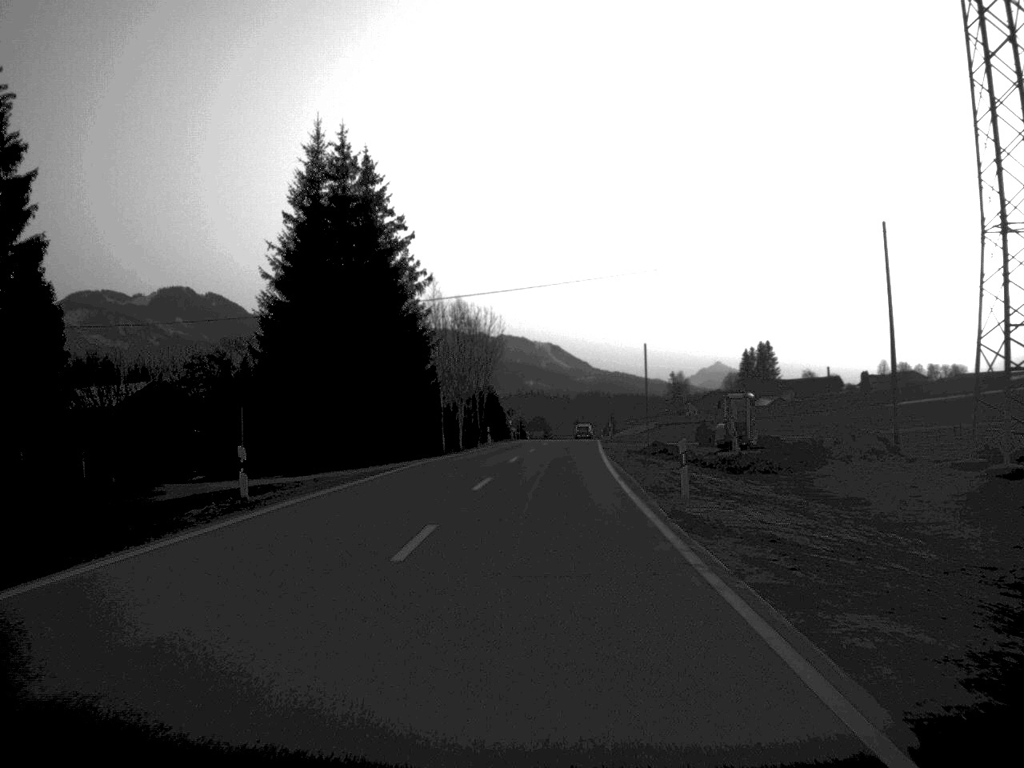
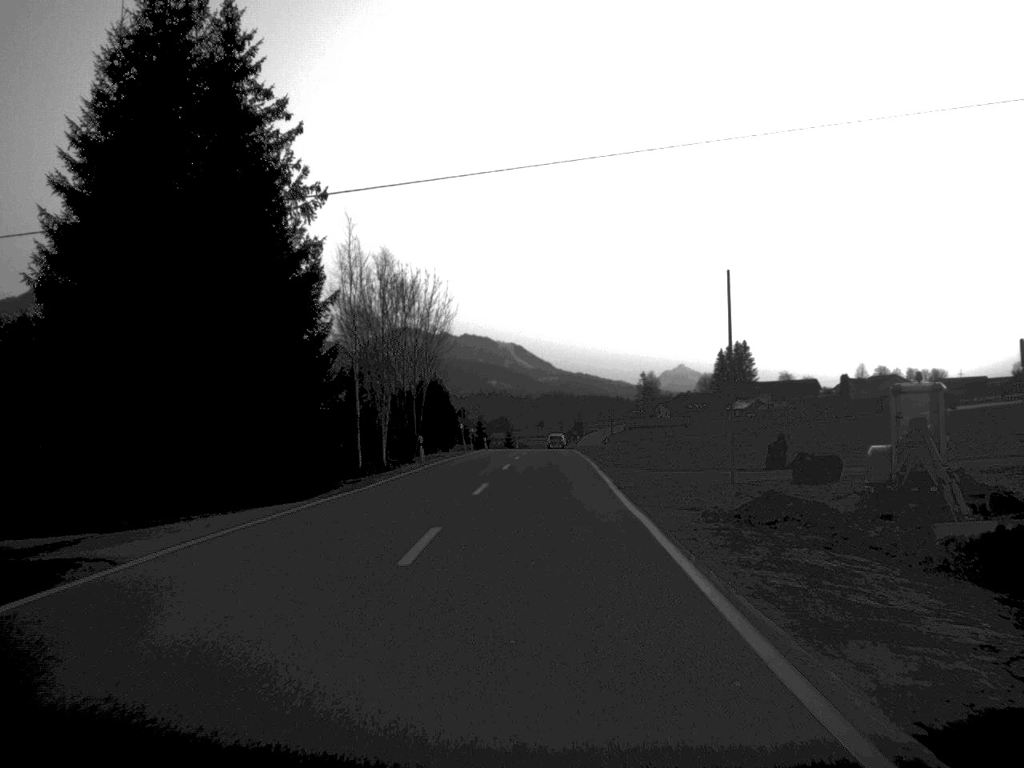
(+0.4, +24.3) m; +2°
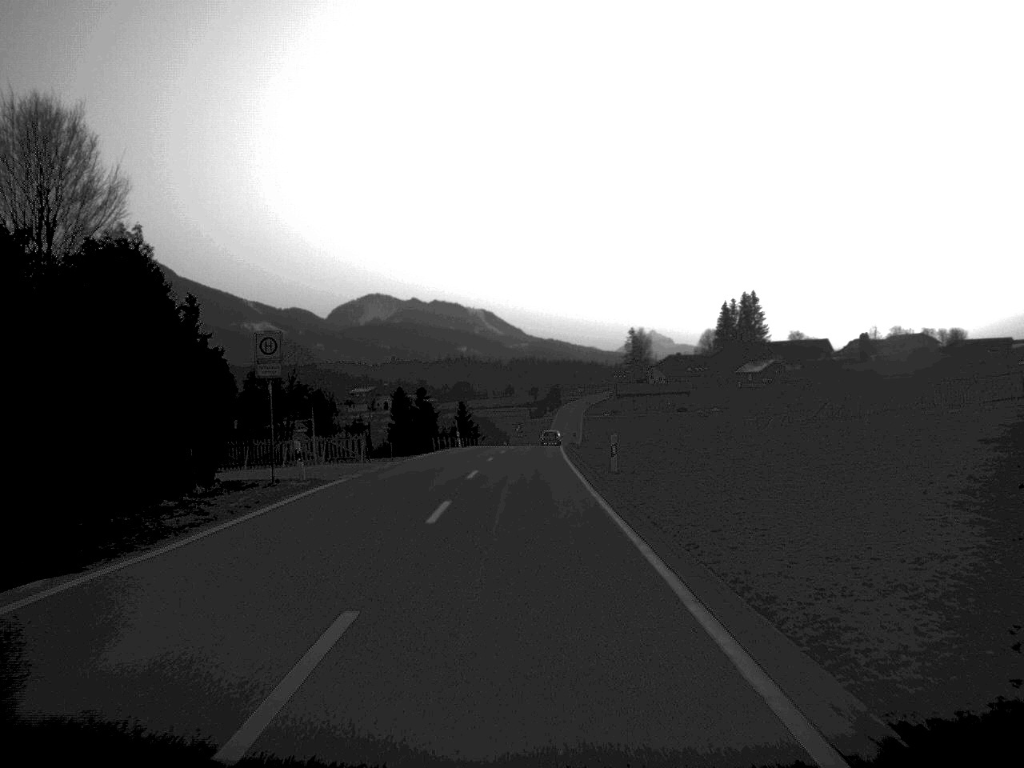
(+1.2, +66.7) m; +1°
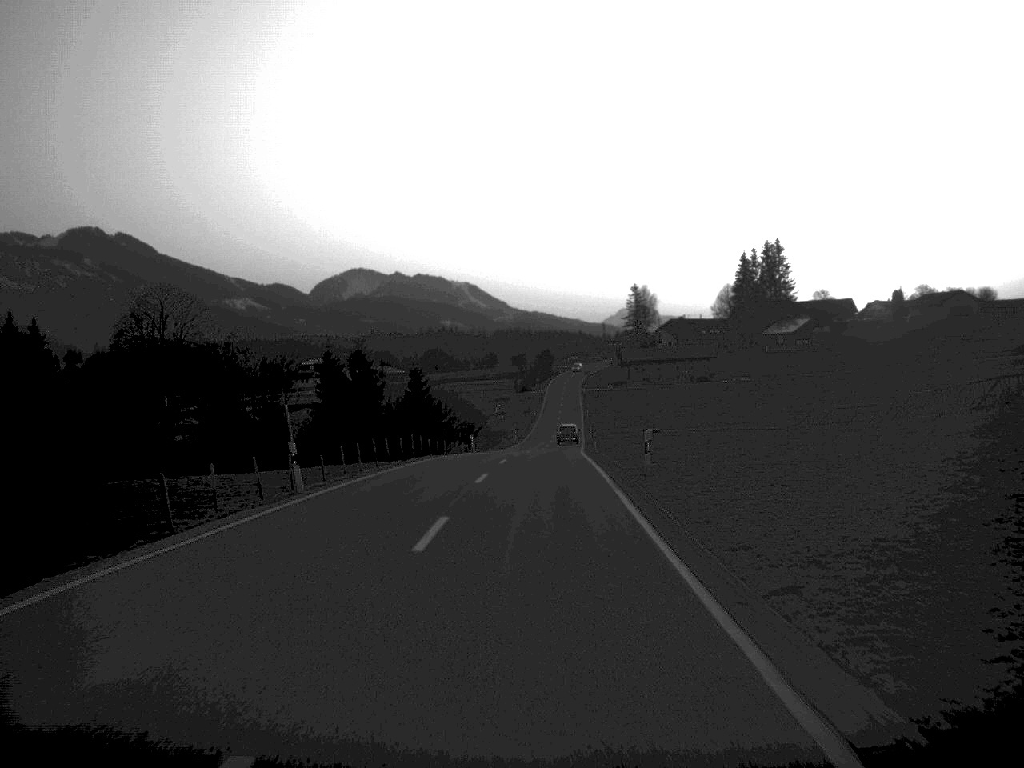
(+0.2, +51.9) m; +1°
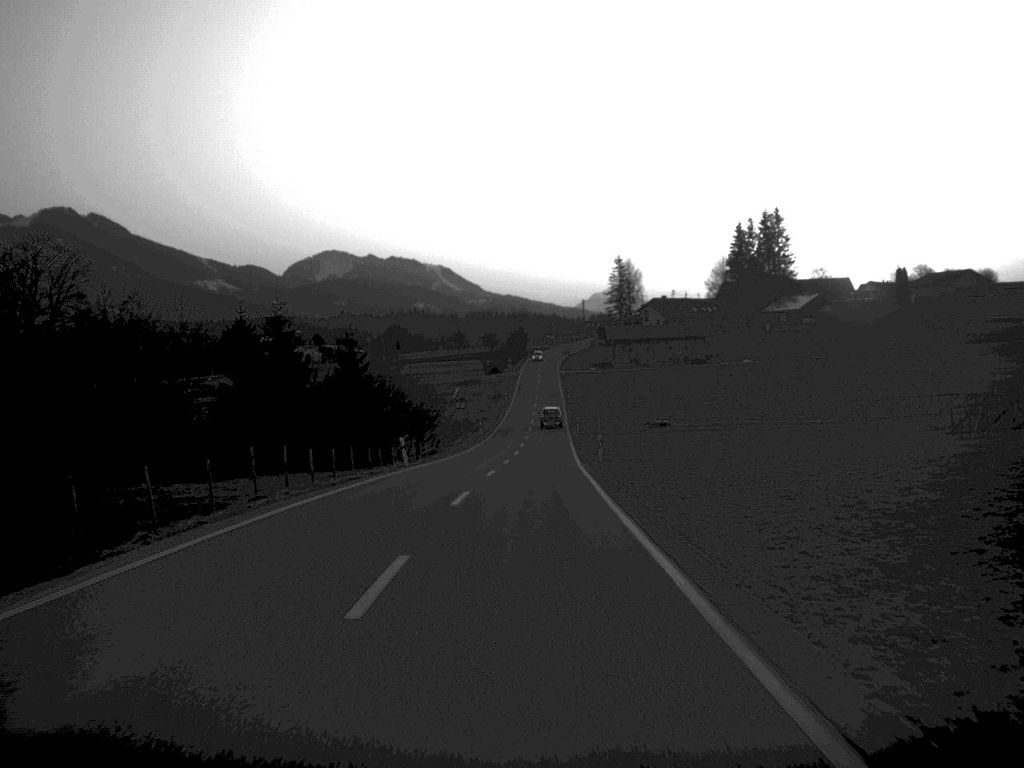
(+0.3, +27.3) m; +1°
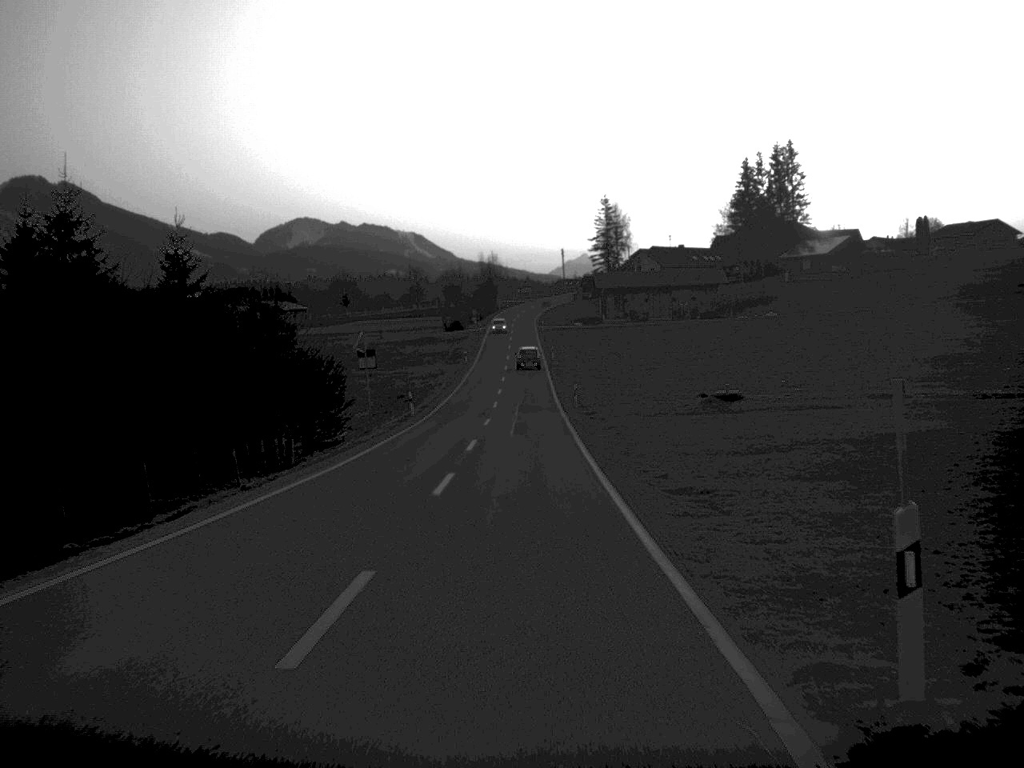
(+0.4, +37.9) m; +1°
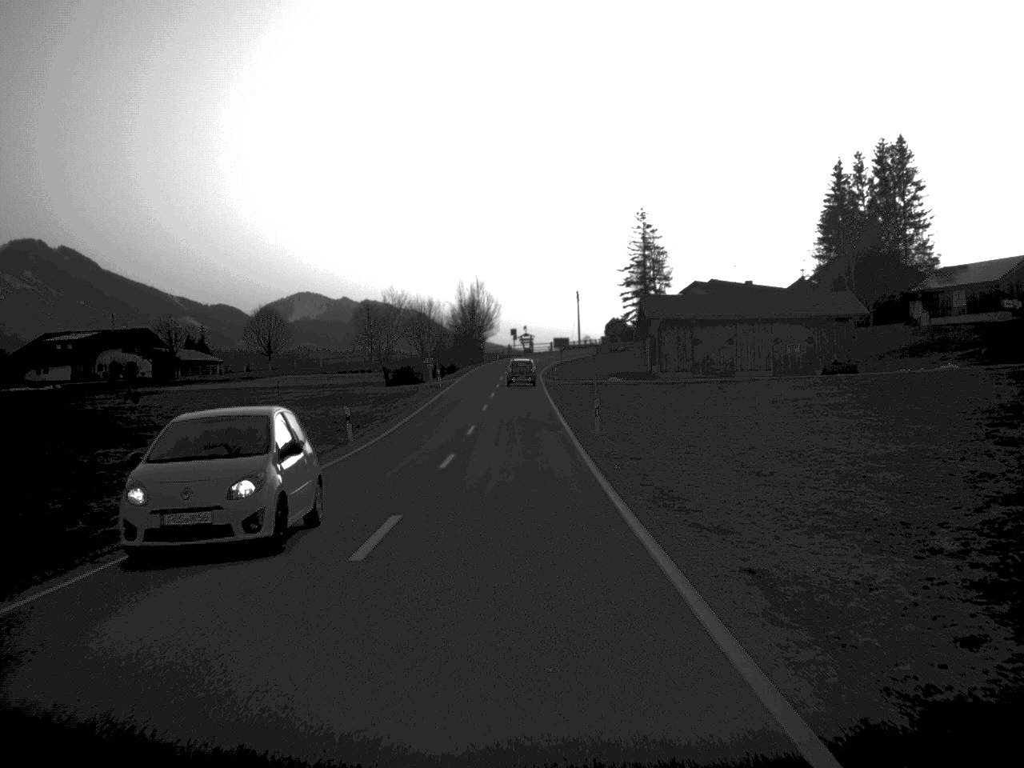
(+0.2, +65.4) m; 0°
